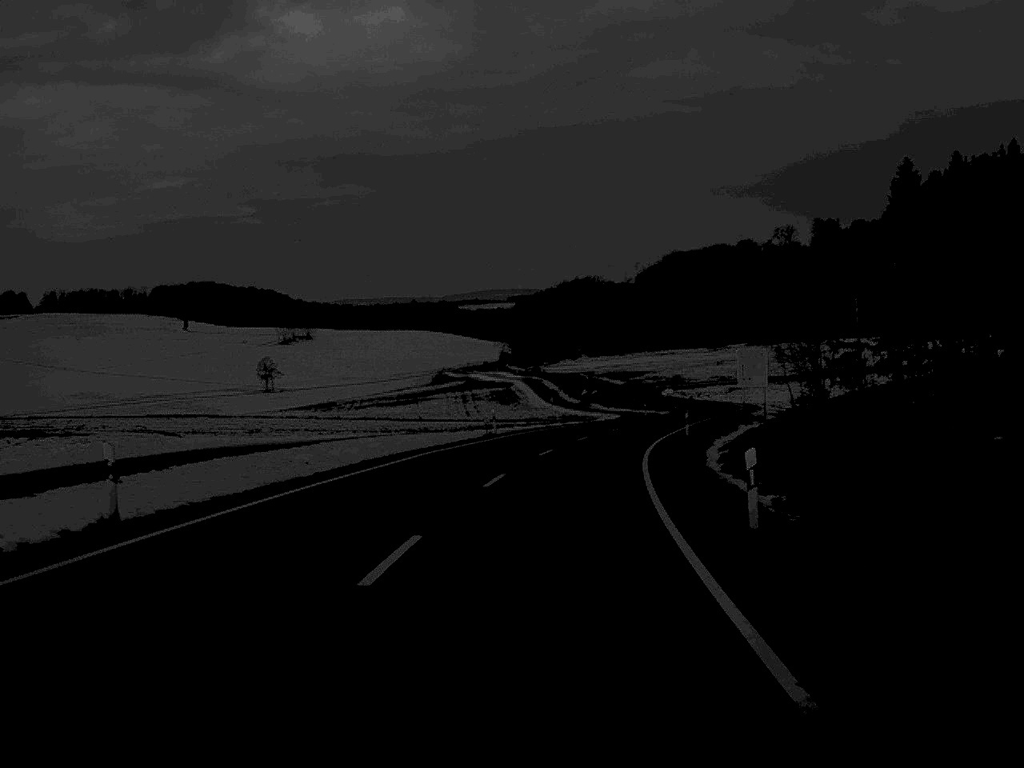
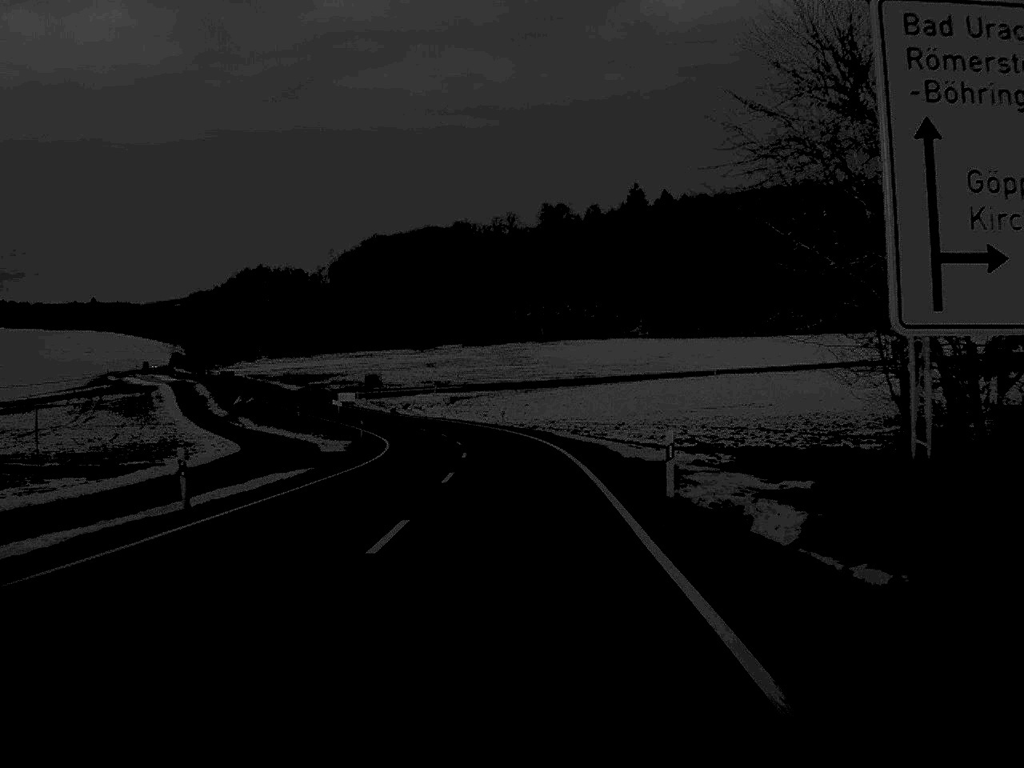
(+10.0, +79.7) m; +13°
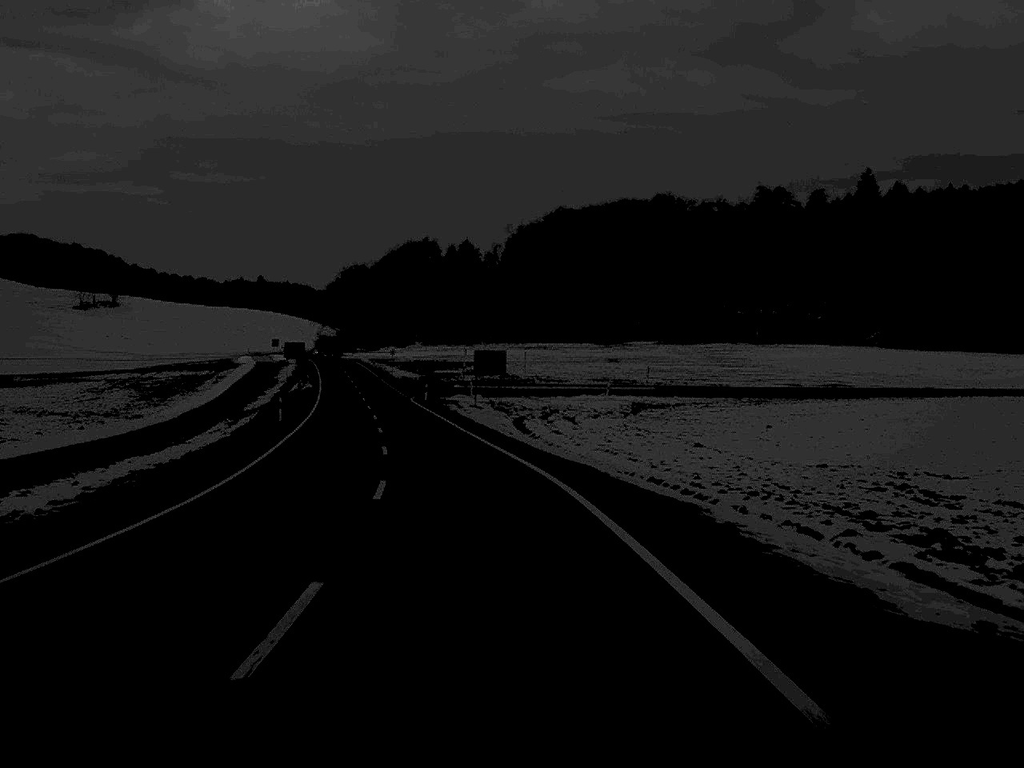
(-3.2, +65.9) m; -9°
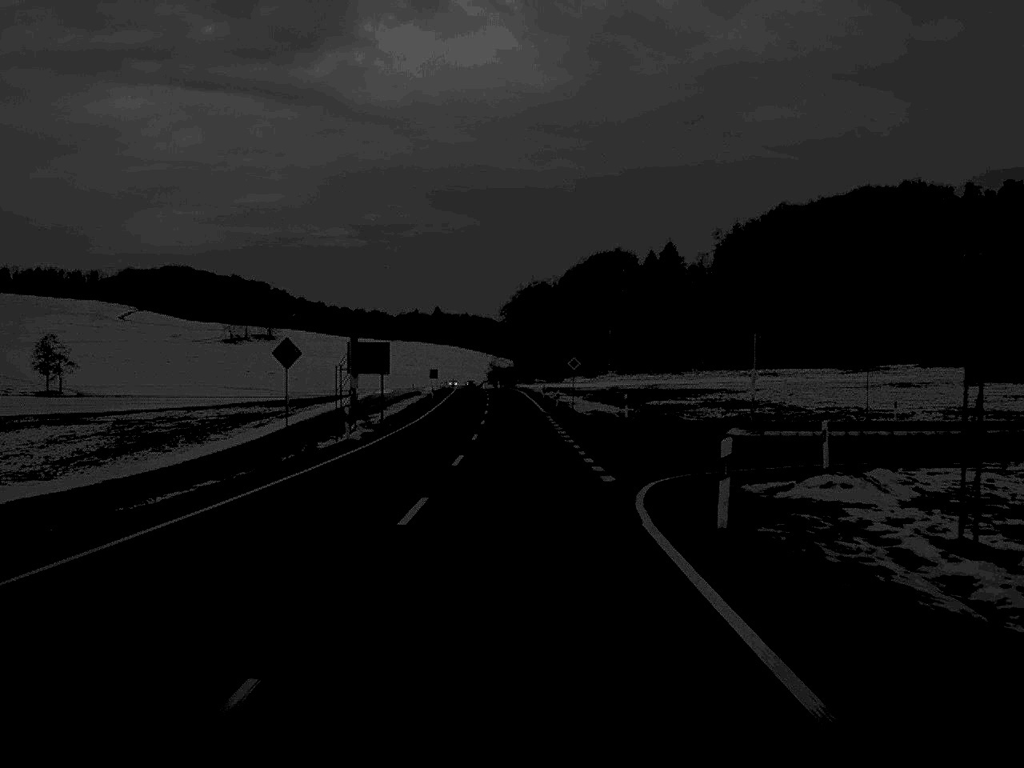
(-5.9, +63.4) m; -8°
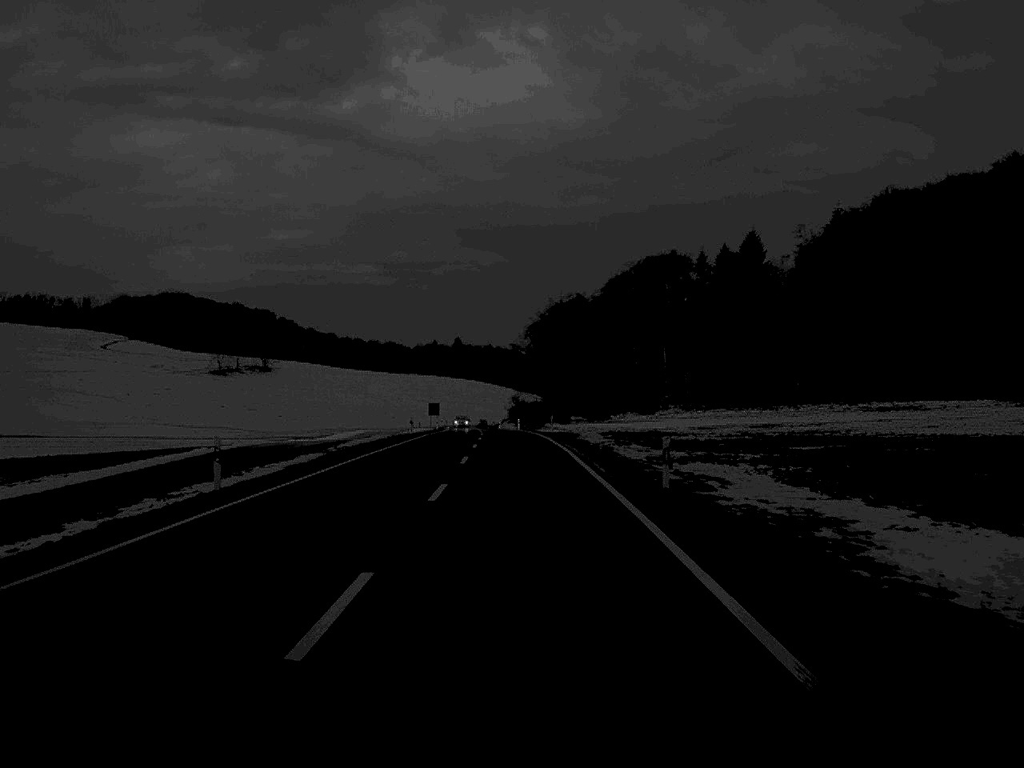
(-0.6, +67.2) m; -1°
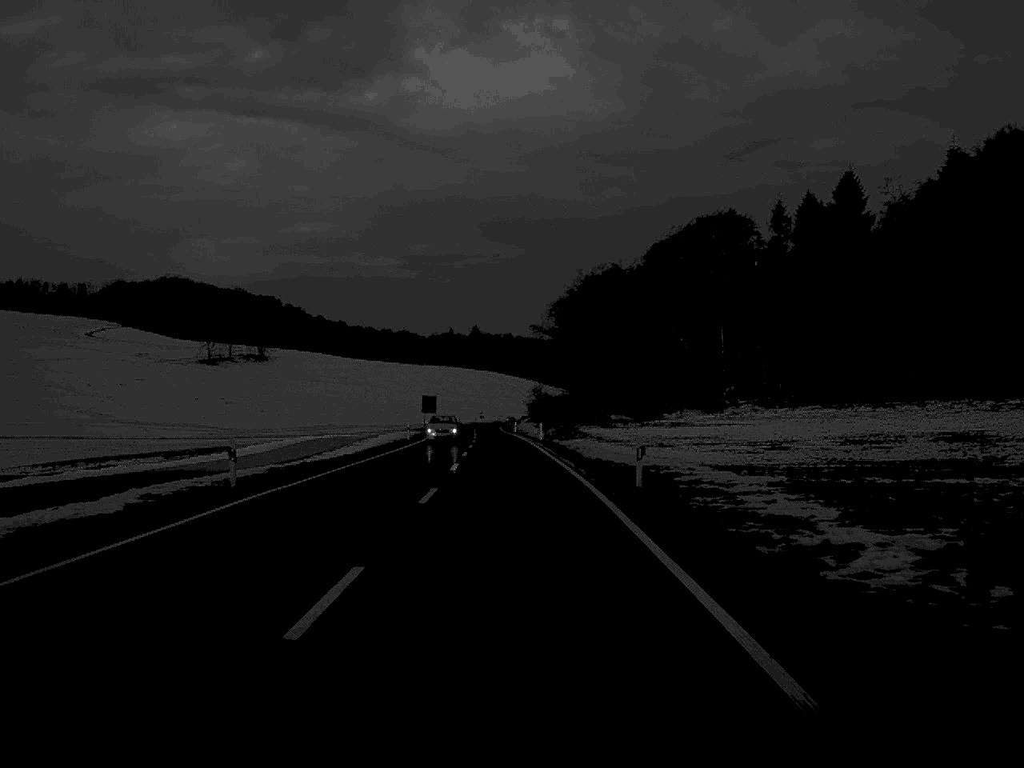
(-0.3, +47.1) m; -1°
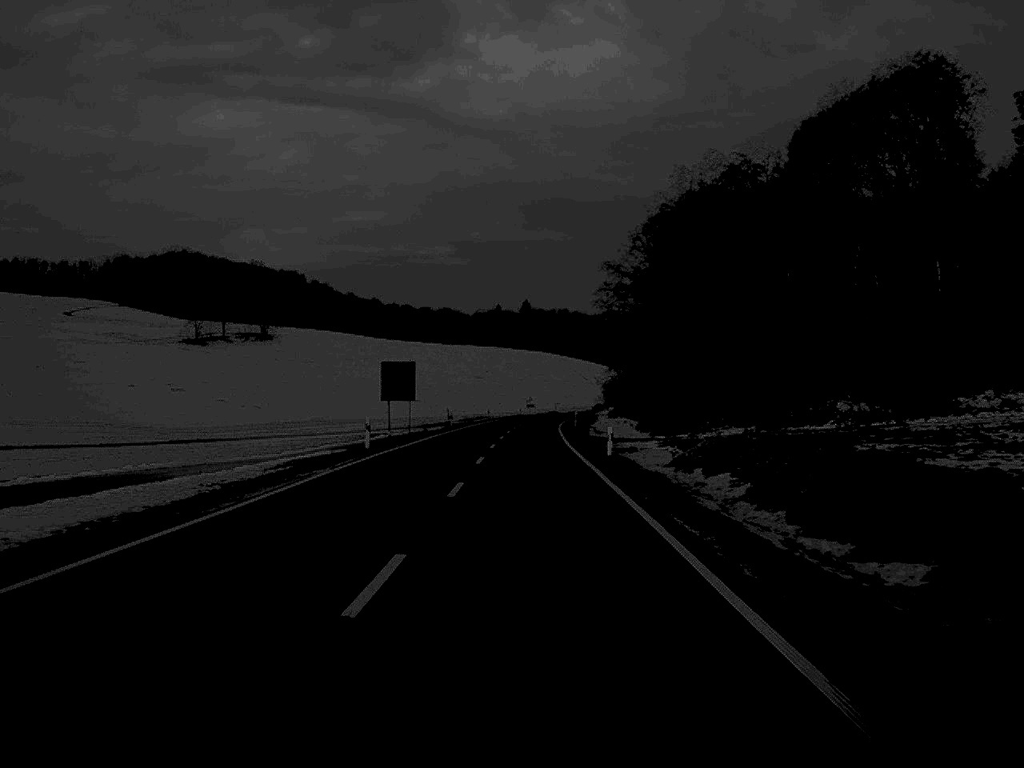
(-1.9, +82.9) m; -2°
